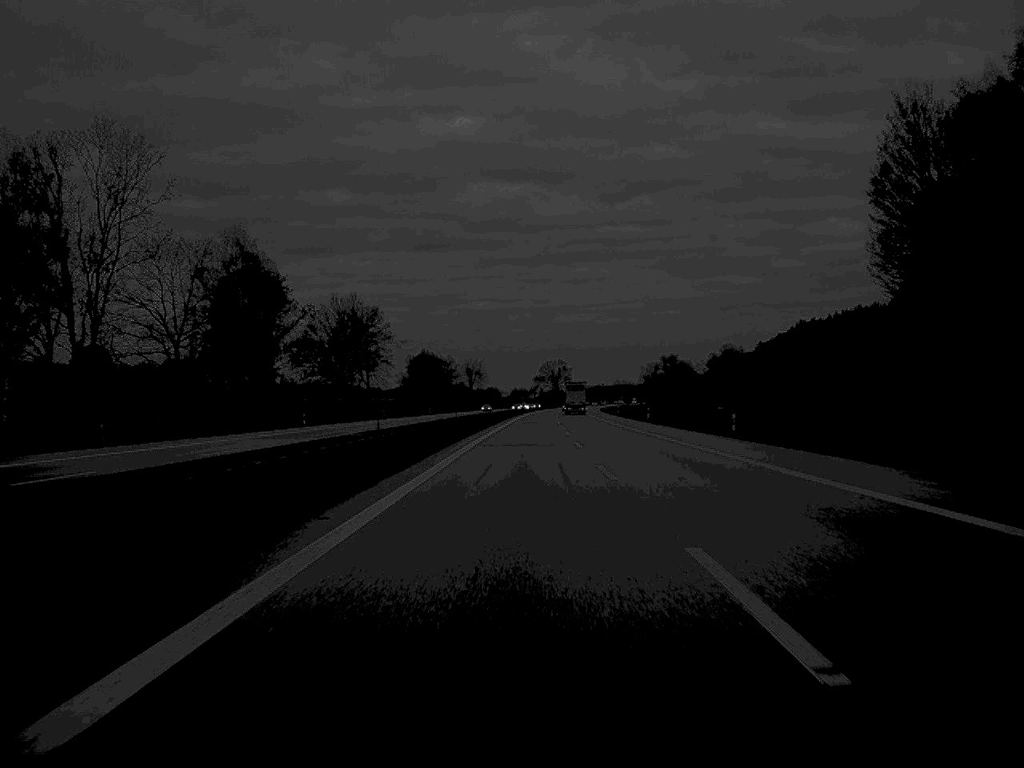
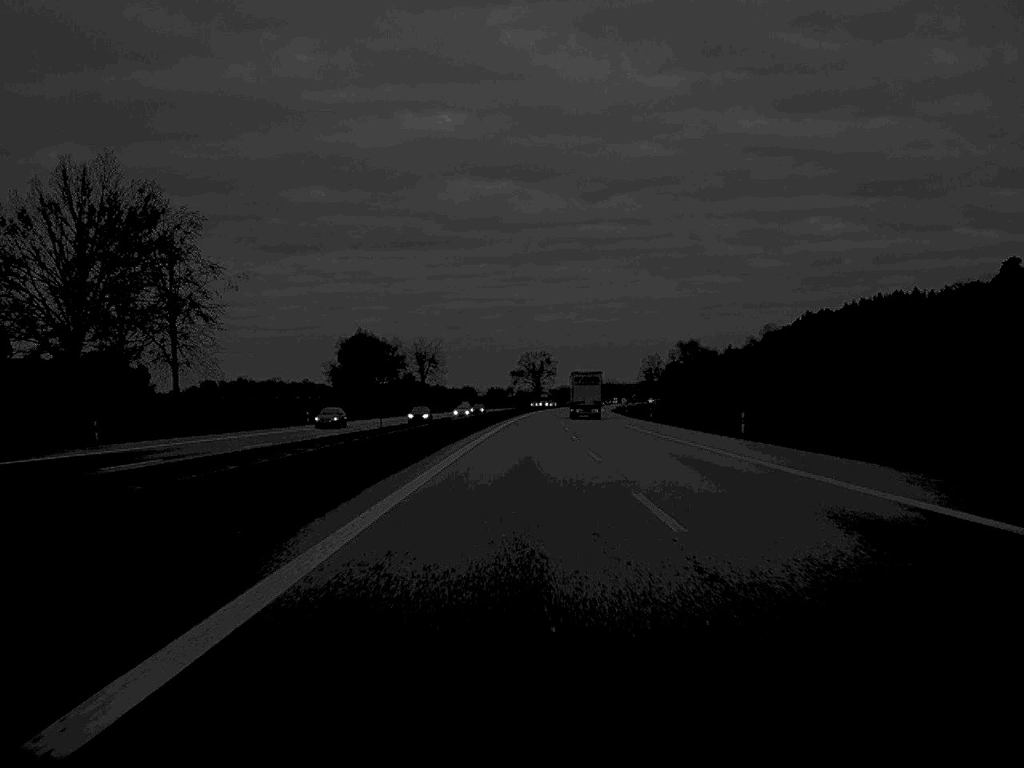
(+0.8, +99.9) m; +1°
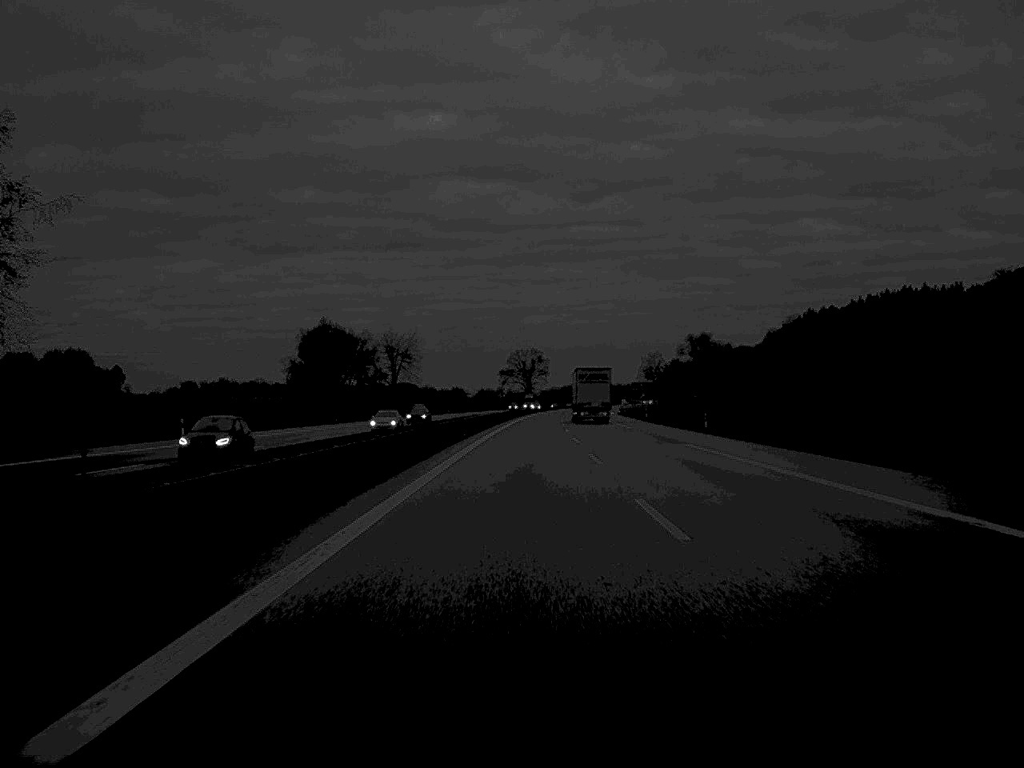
(+0.1, +36.3) m; 0°
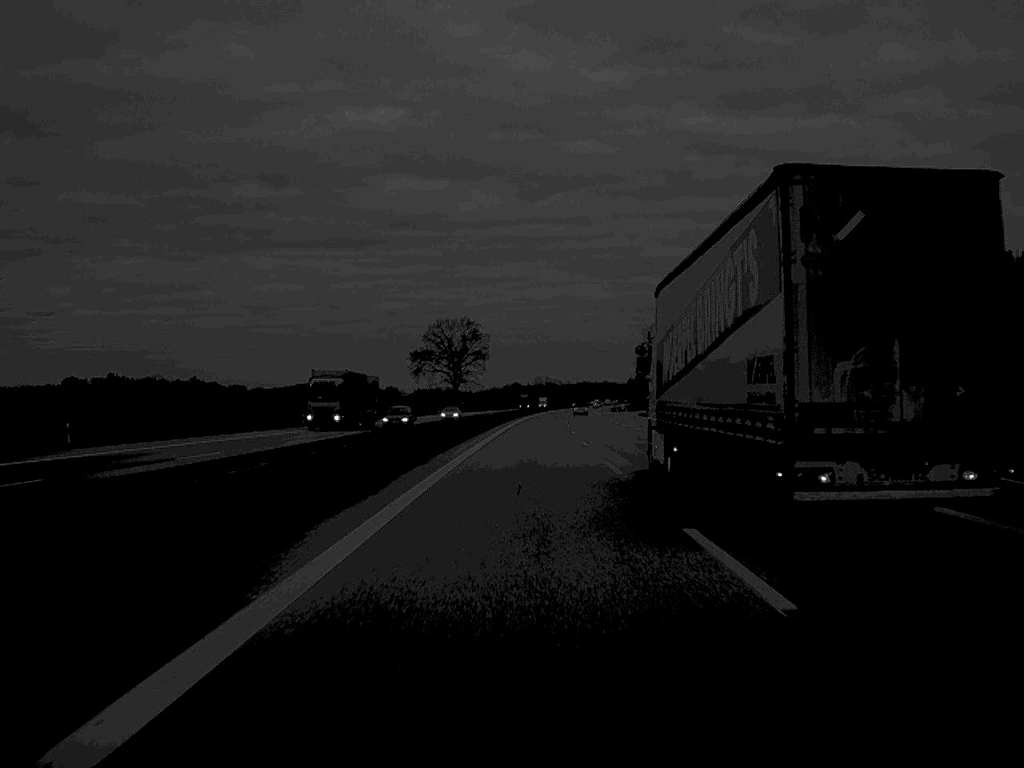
(+3.2, +166.5) m; +3°
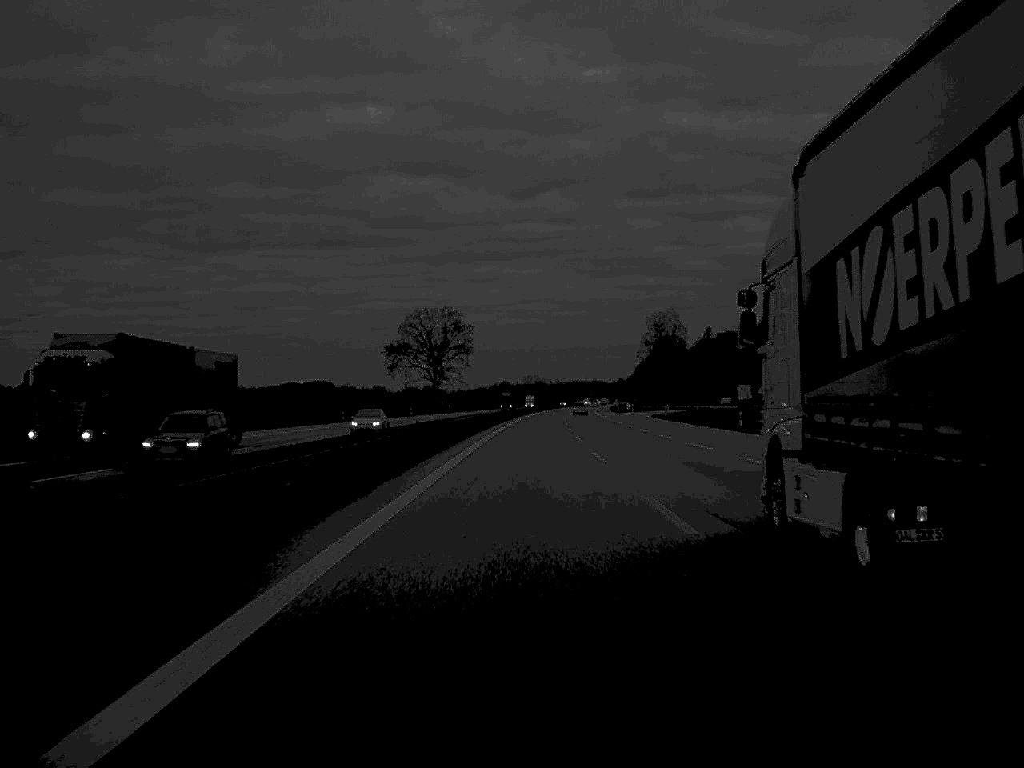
(+0.1, +30.3) m; 0°
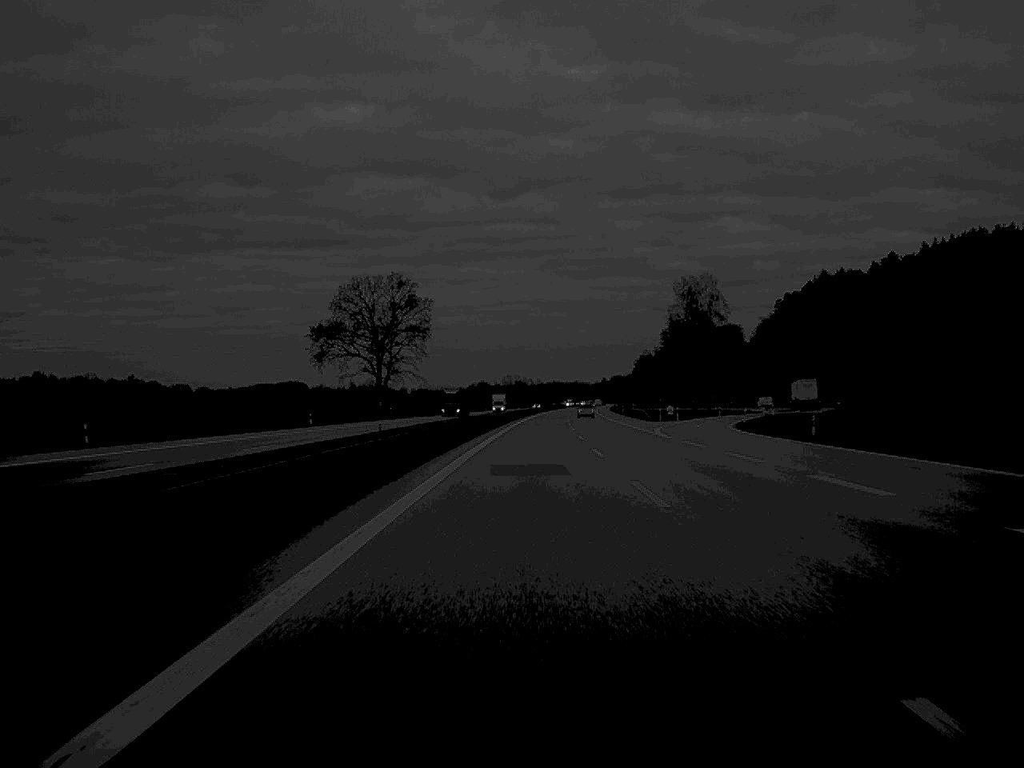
(+0.5, +68.1) m; +1°
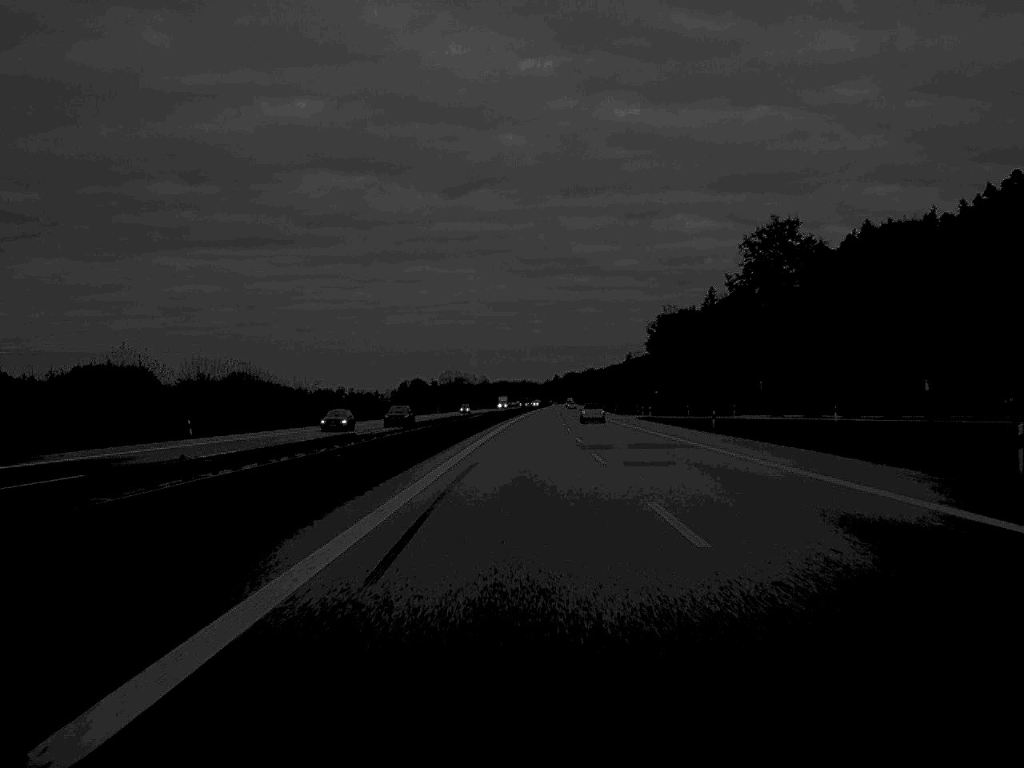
(+3.8, +166.4) m; +2°
